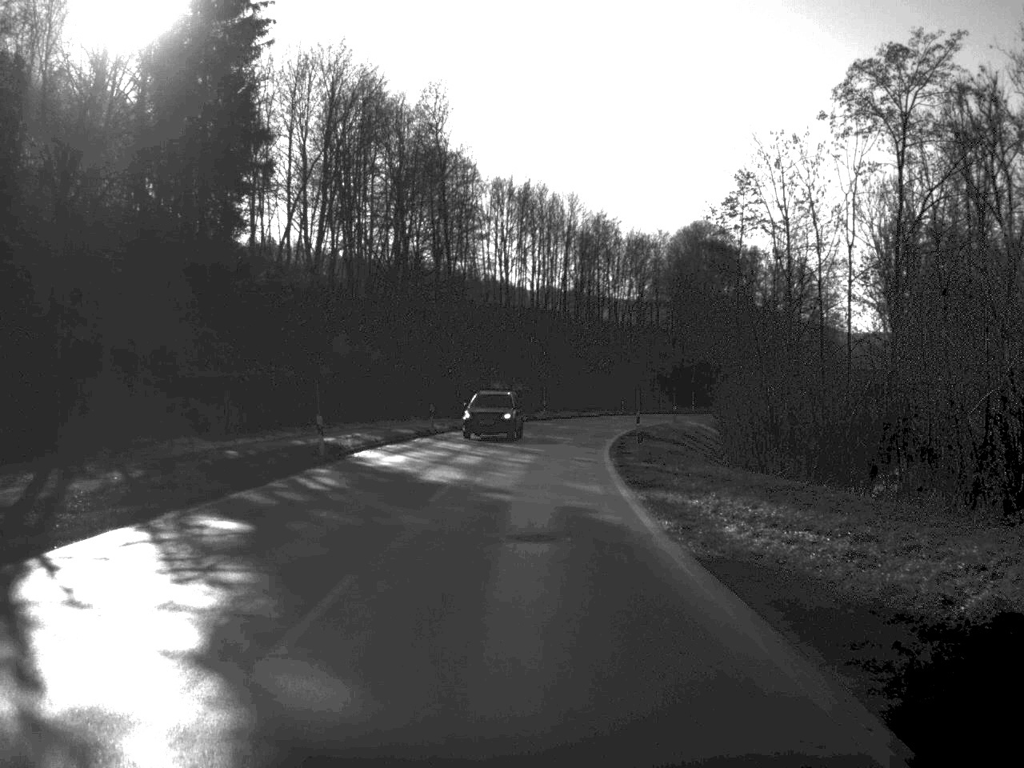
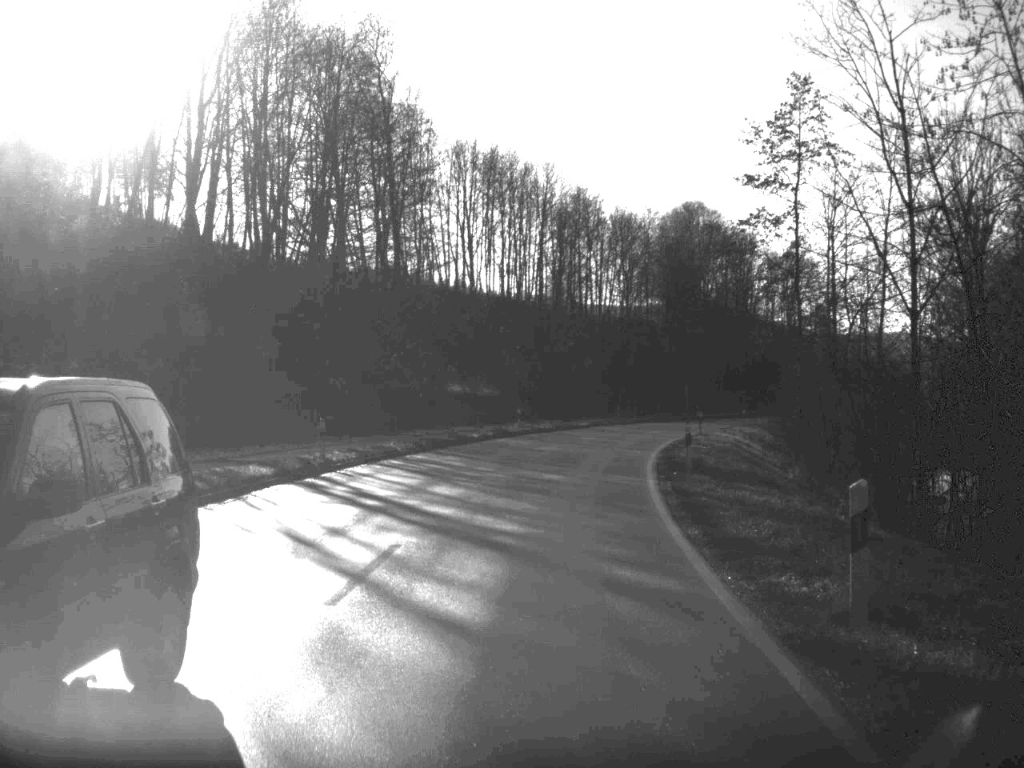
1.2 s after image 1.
(+0.2, +21.7) m; +1°
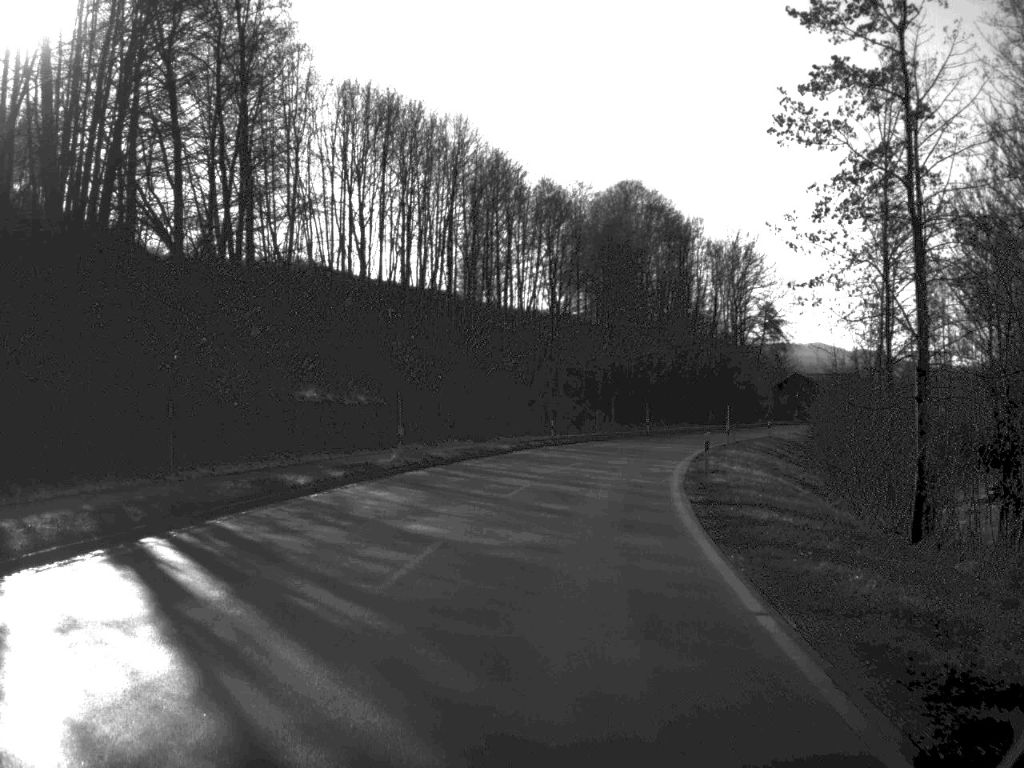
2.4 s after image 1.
(+0.7, +22.7) m; +4°
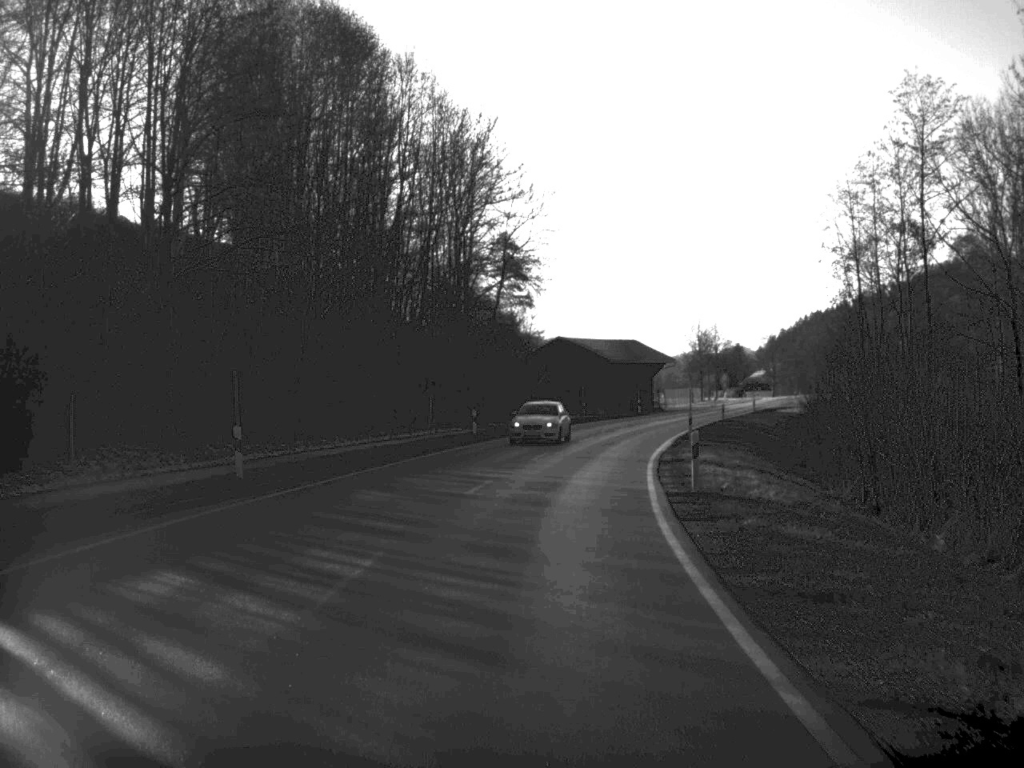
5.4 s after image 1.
(+7.4, +60.8) m; +14°
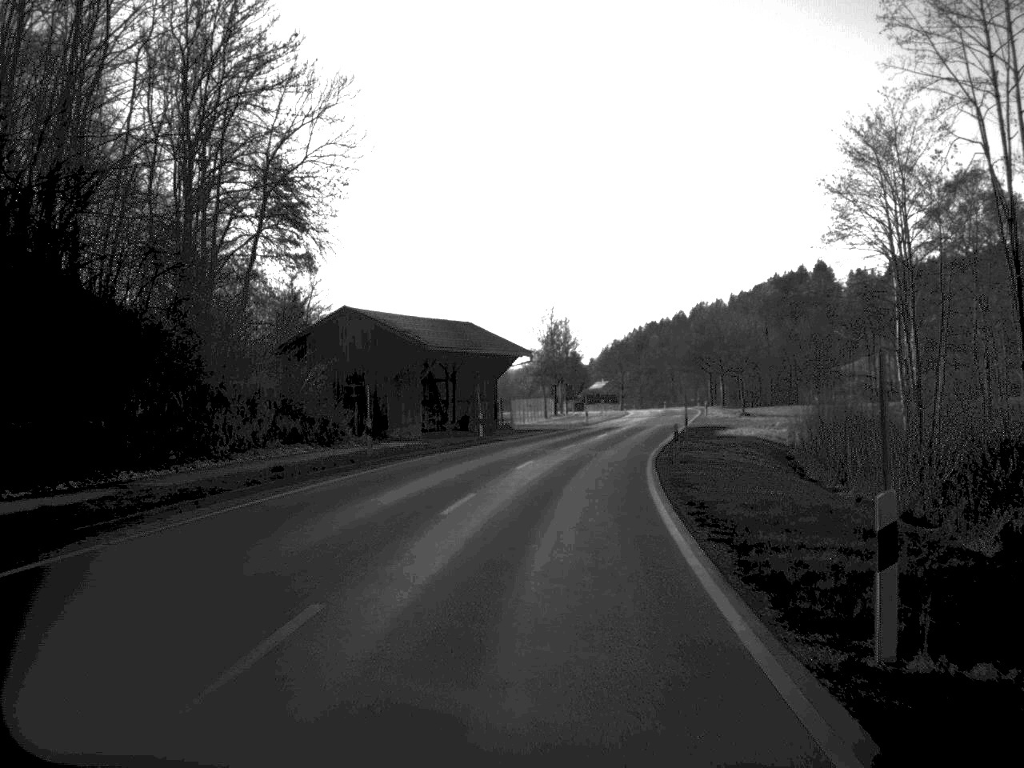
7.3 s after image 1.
(+2.7, +39.2) m; +8°
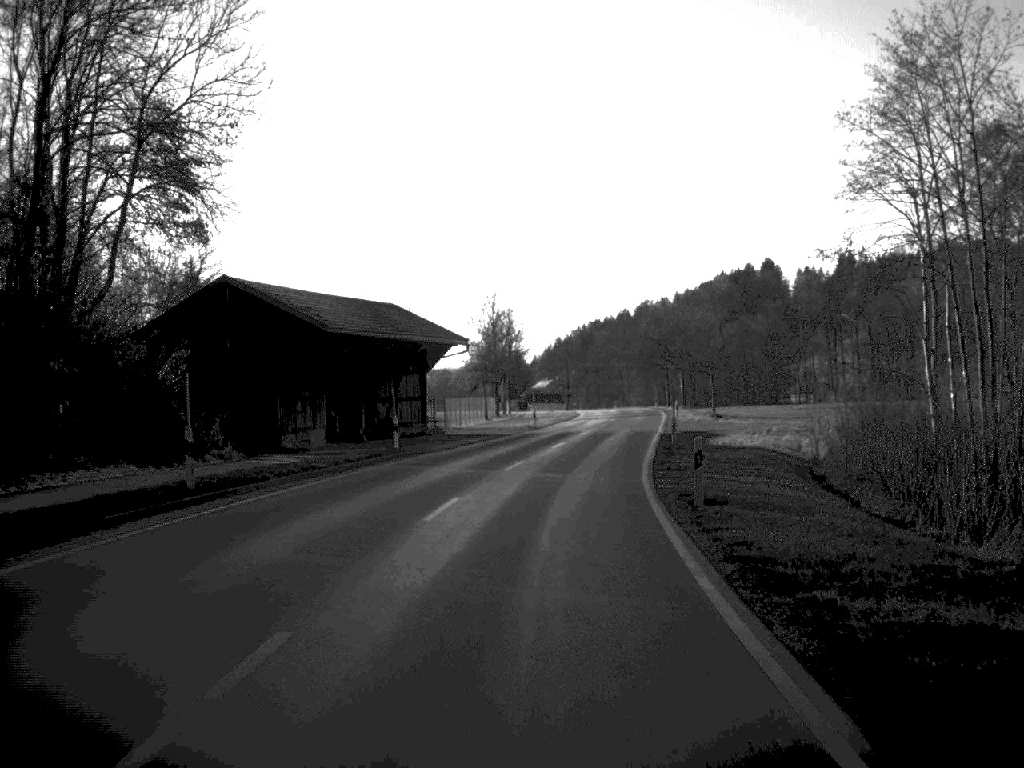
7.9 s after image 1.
(+0.3, +13.2) m; +3°
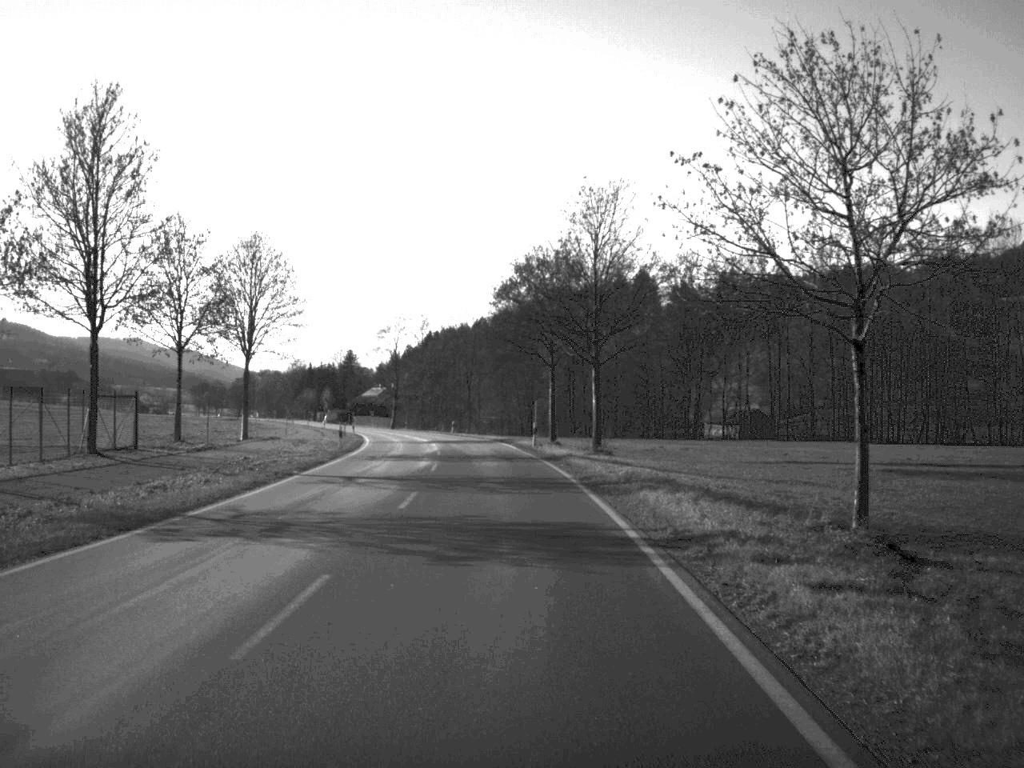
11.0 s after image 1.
(+5.7, +68.2) m; +6°
